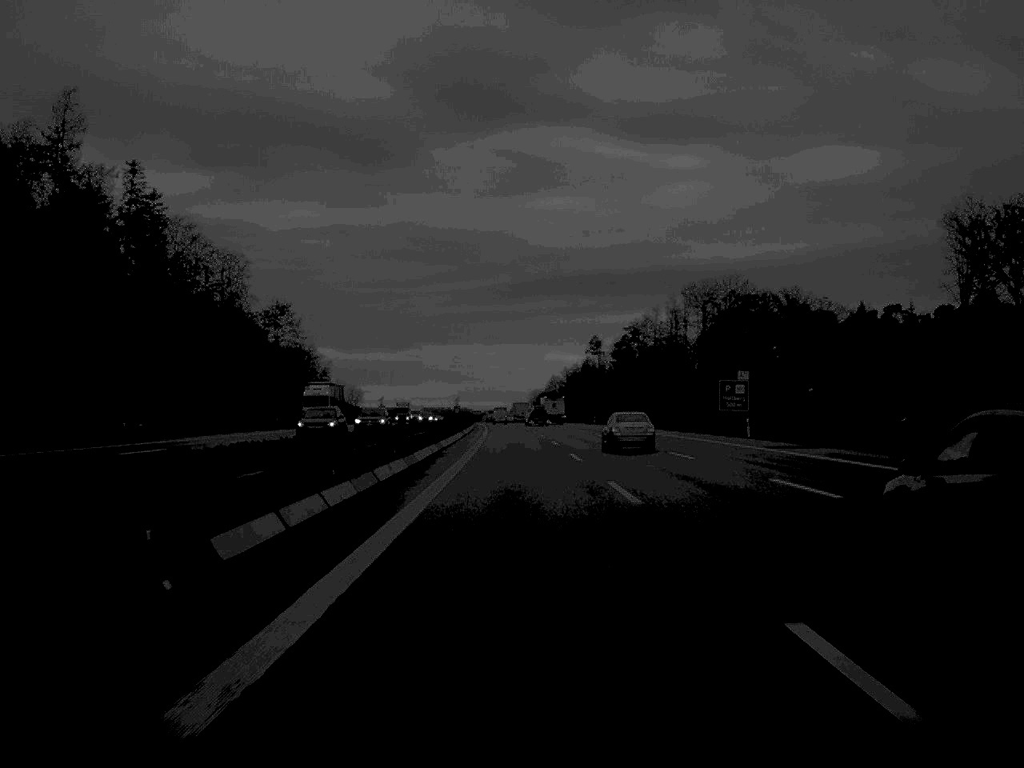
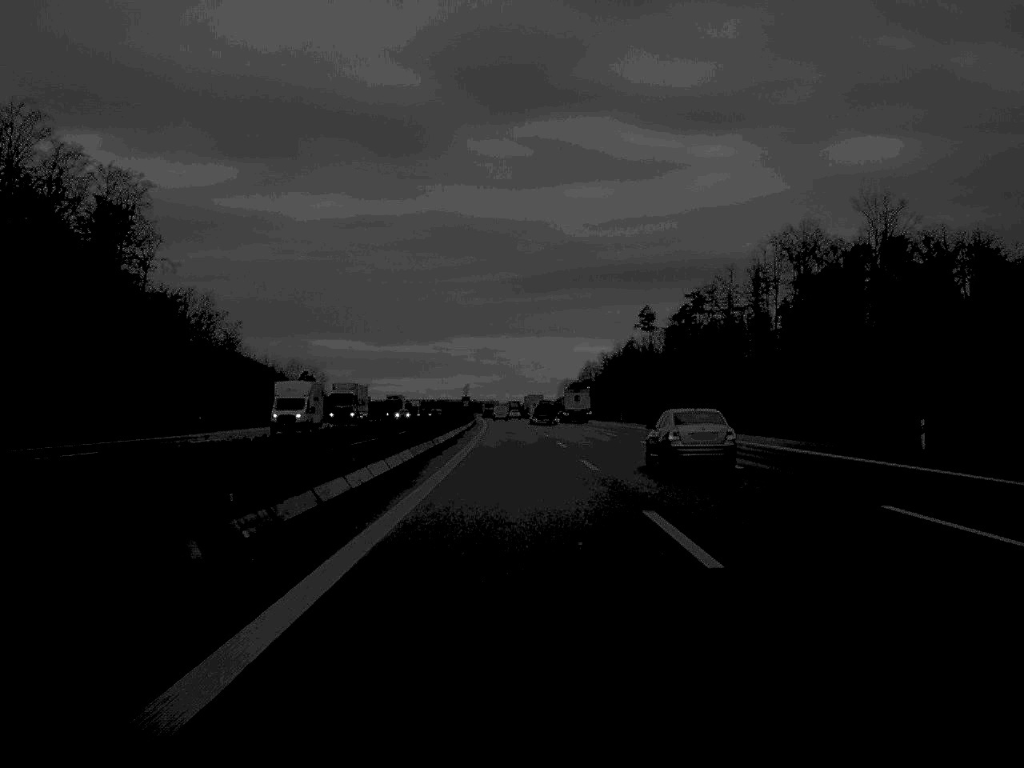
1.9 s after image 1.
(-0.8, +80.6) m; -1°
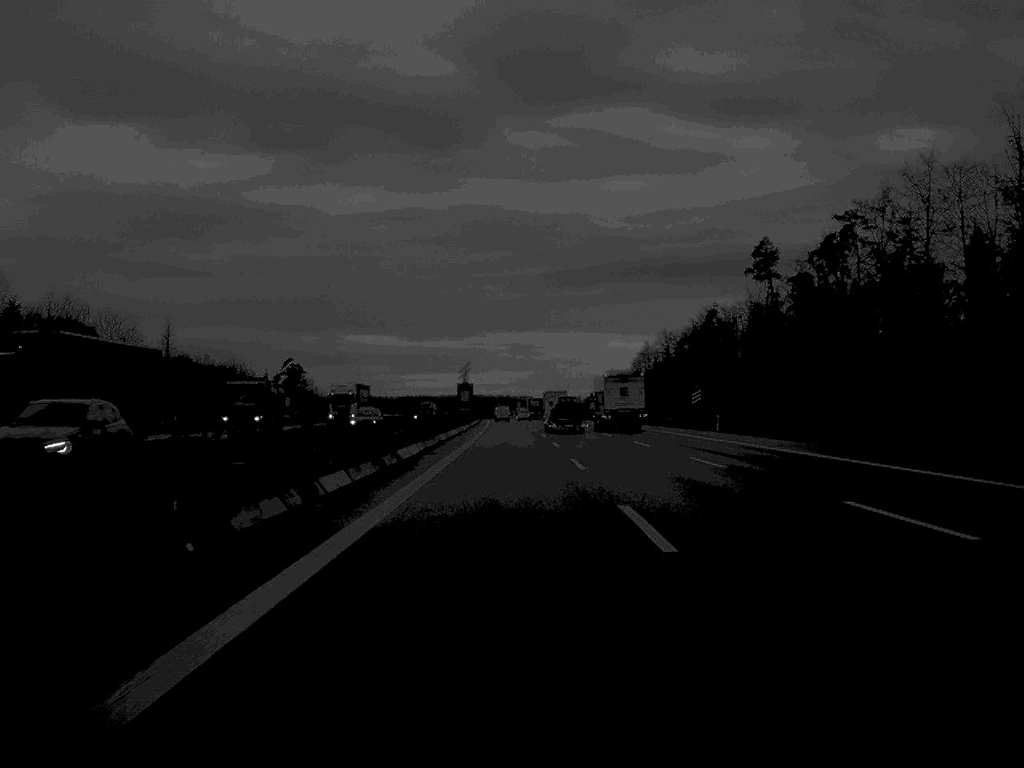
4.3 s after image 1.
(-1.3, +106.5) m; -1°
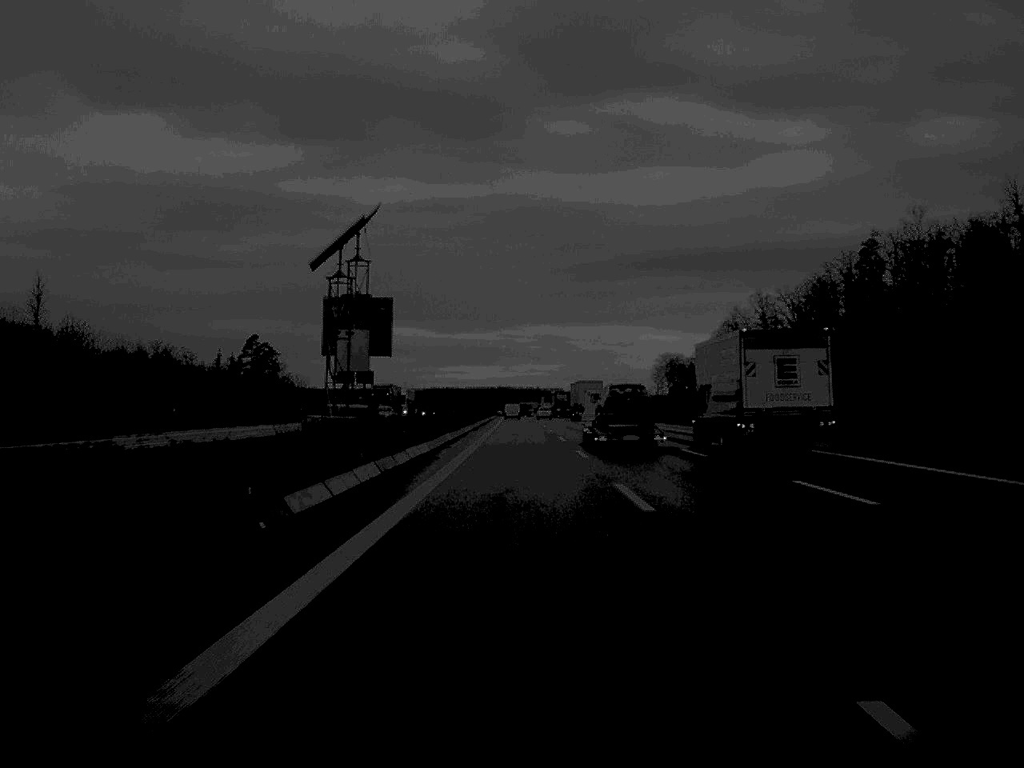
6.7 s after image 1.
(-1.4, +102.5) m; -1°
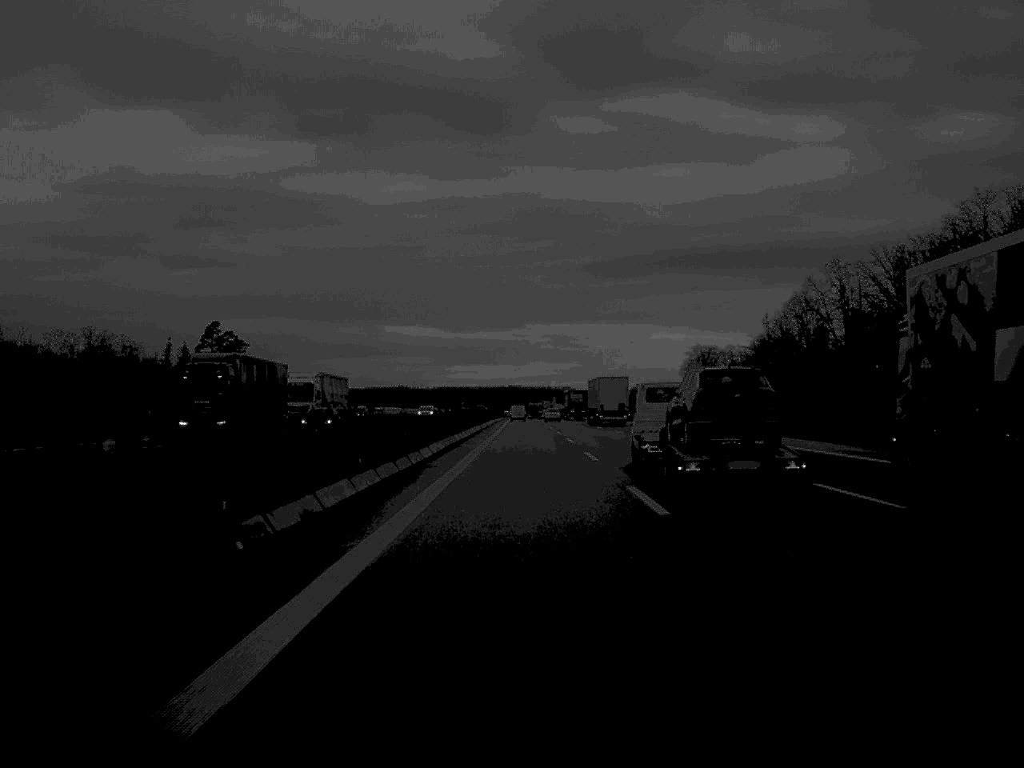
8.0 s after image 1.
(-0.2, +54.7) m; 0°
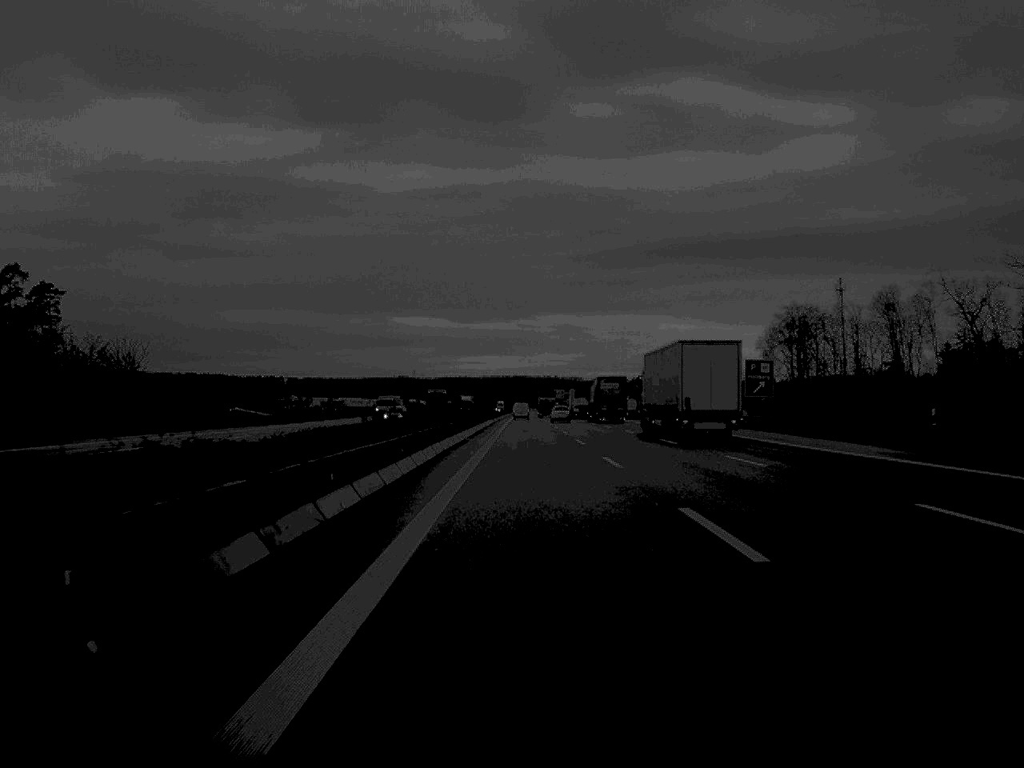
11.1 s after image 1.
(-0.6, +131.1) m; 0°
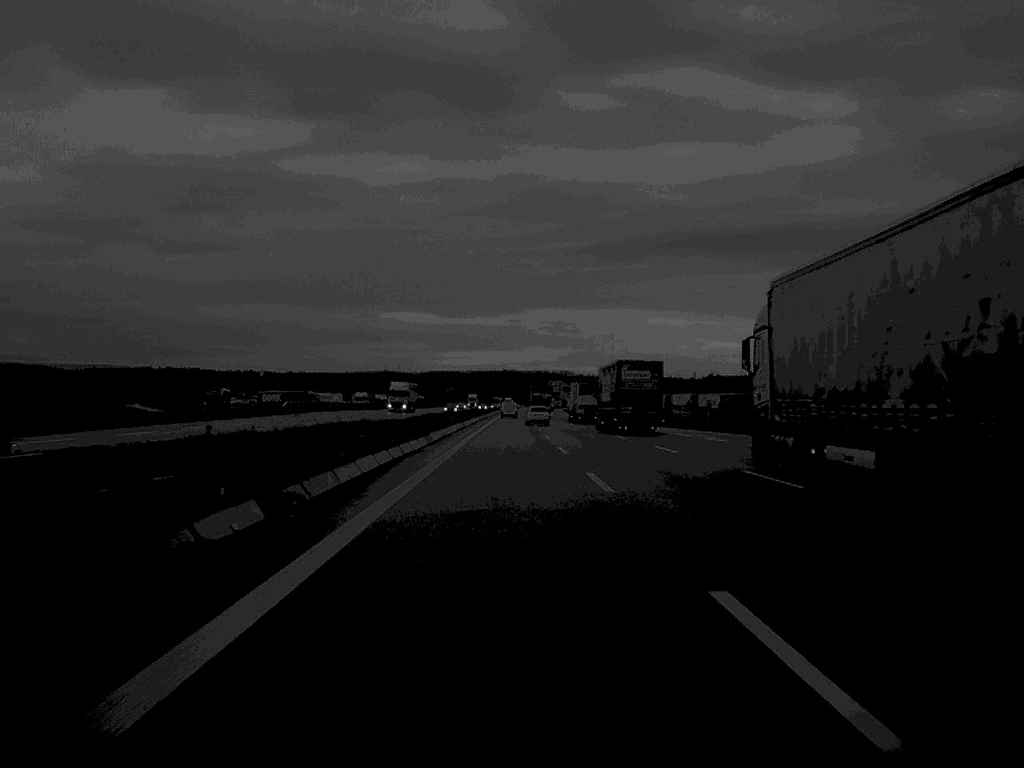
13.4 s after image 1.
(+0.4, +97.6) m; 0°
